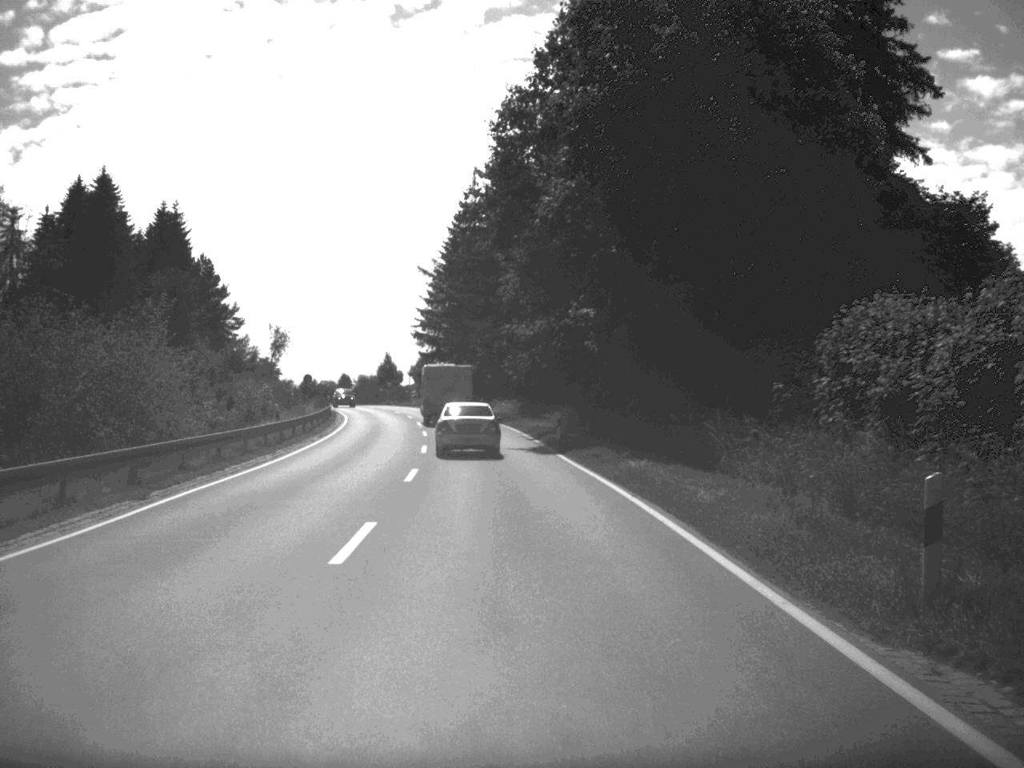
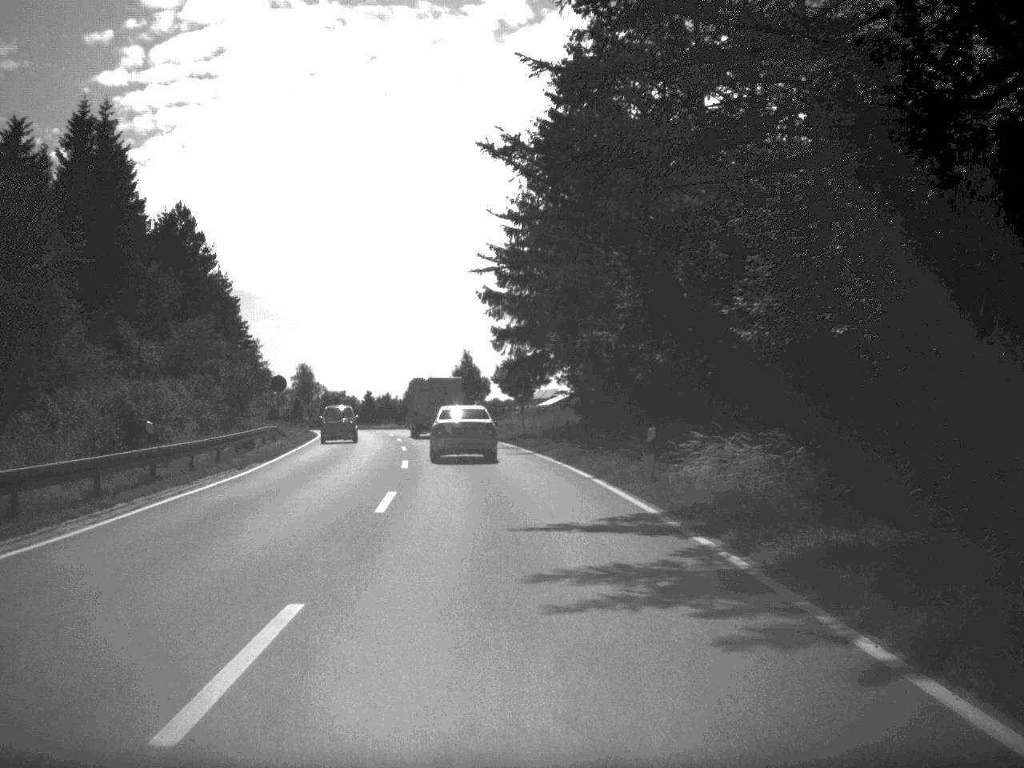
(-2.7, +53.7) m; -5°
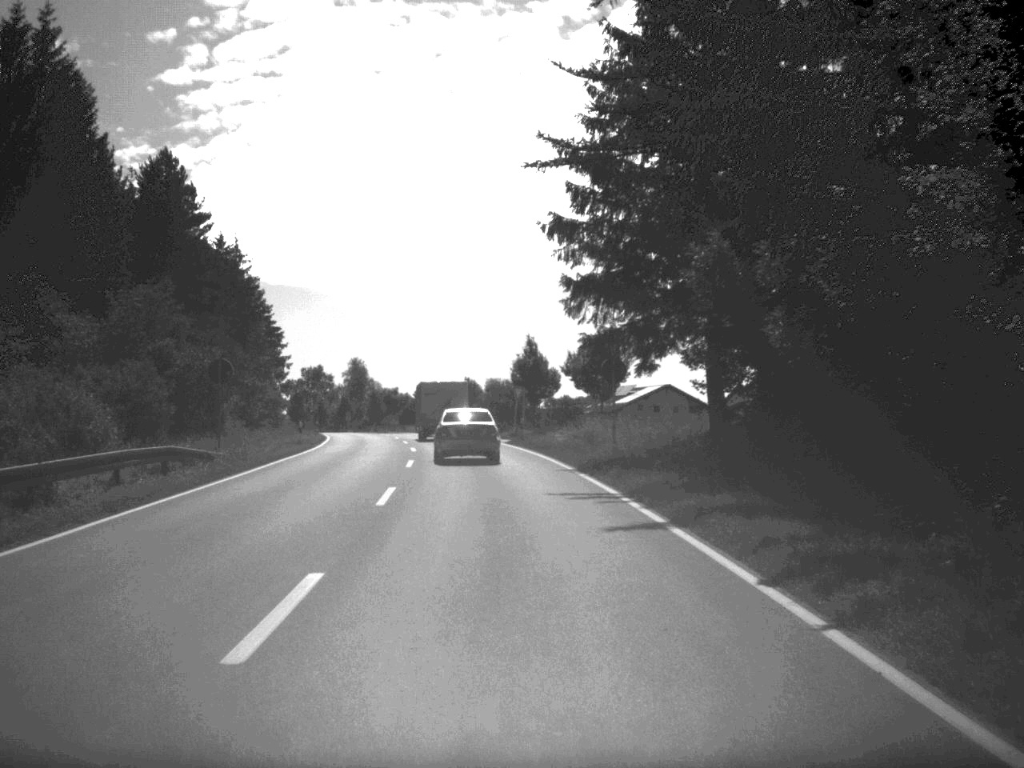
(-0.6, +21.9) m; -3°
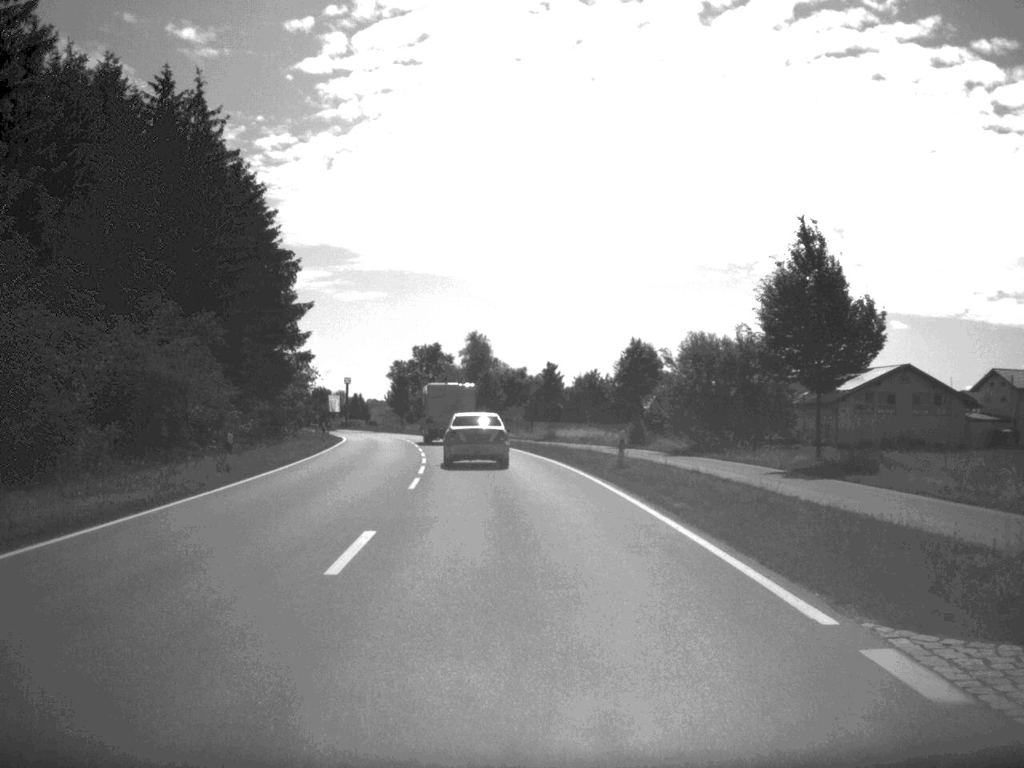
(-3.4, +55.0) m; -7°
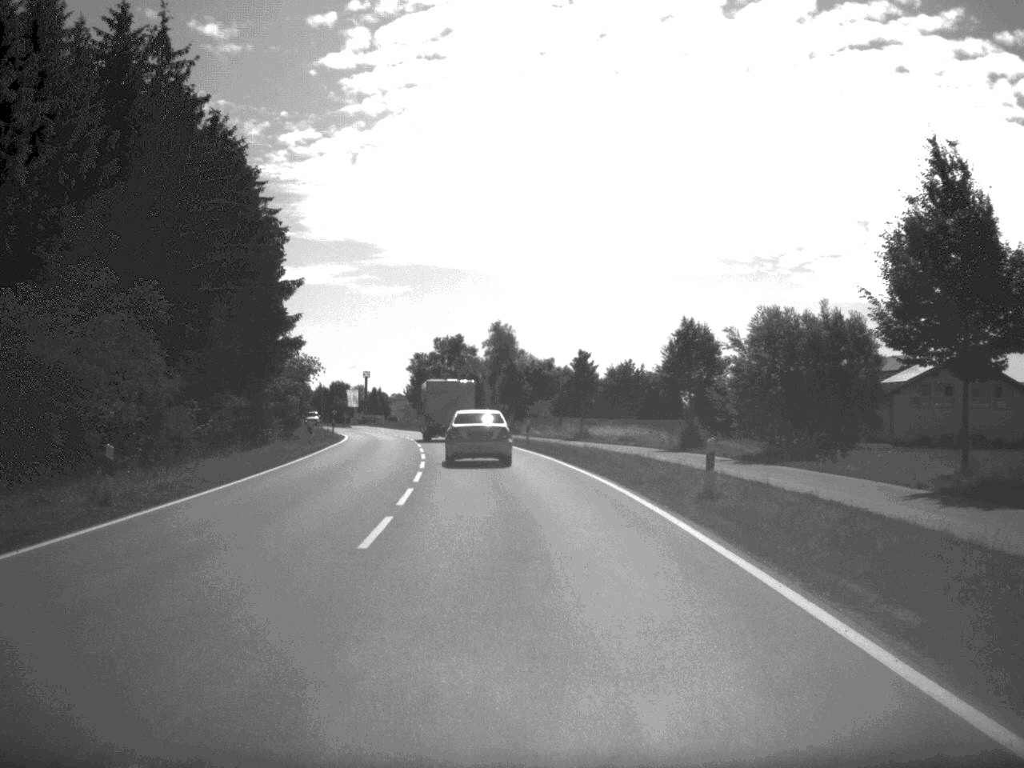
(-0.1, +10.5) m; -1°
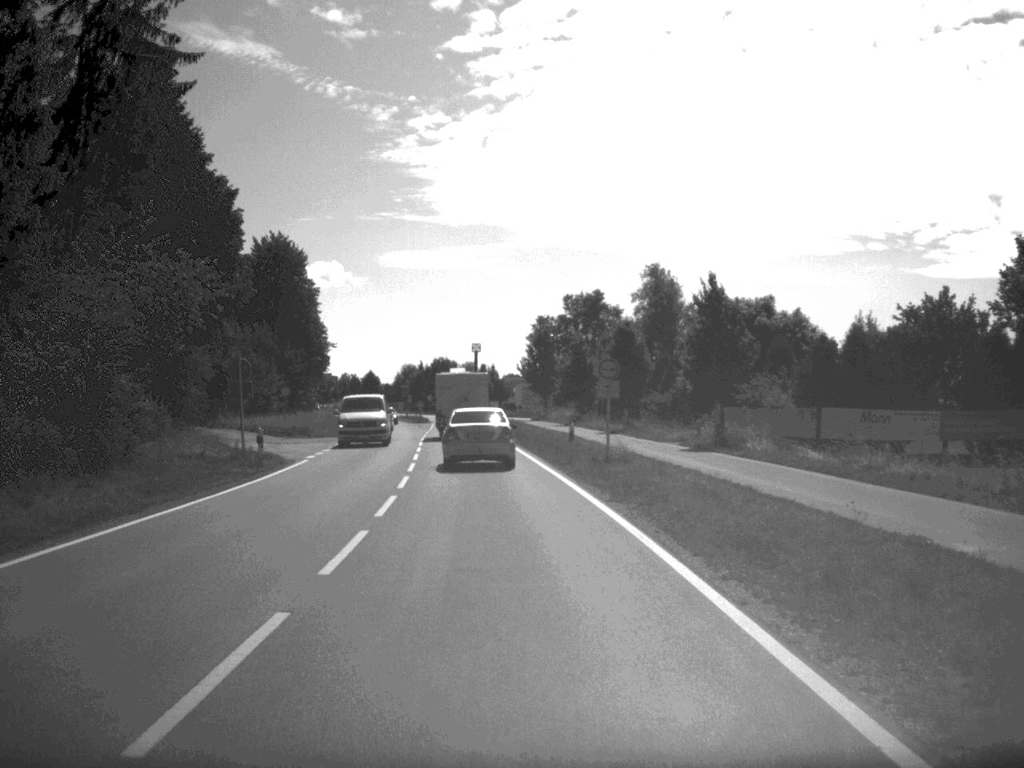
(-3.0, +55.3) m; -6°
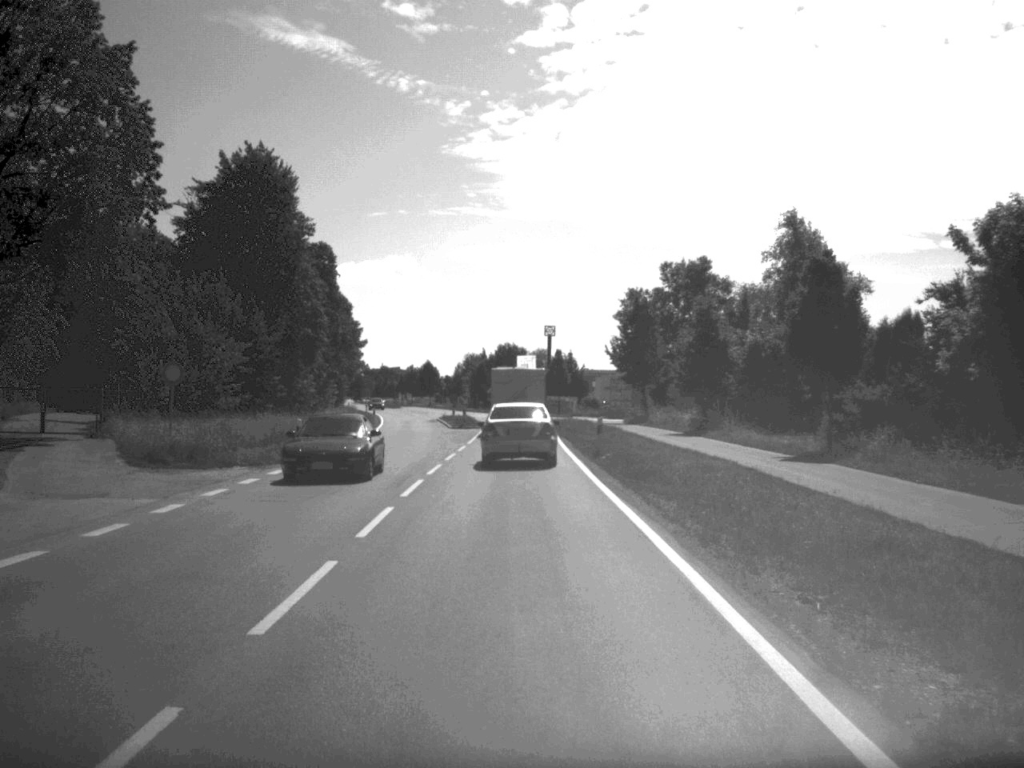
(-1.1, +32.6) m; -3°
